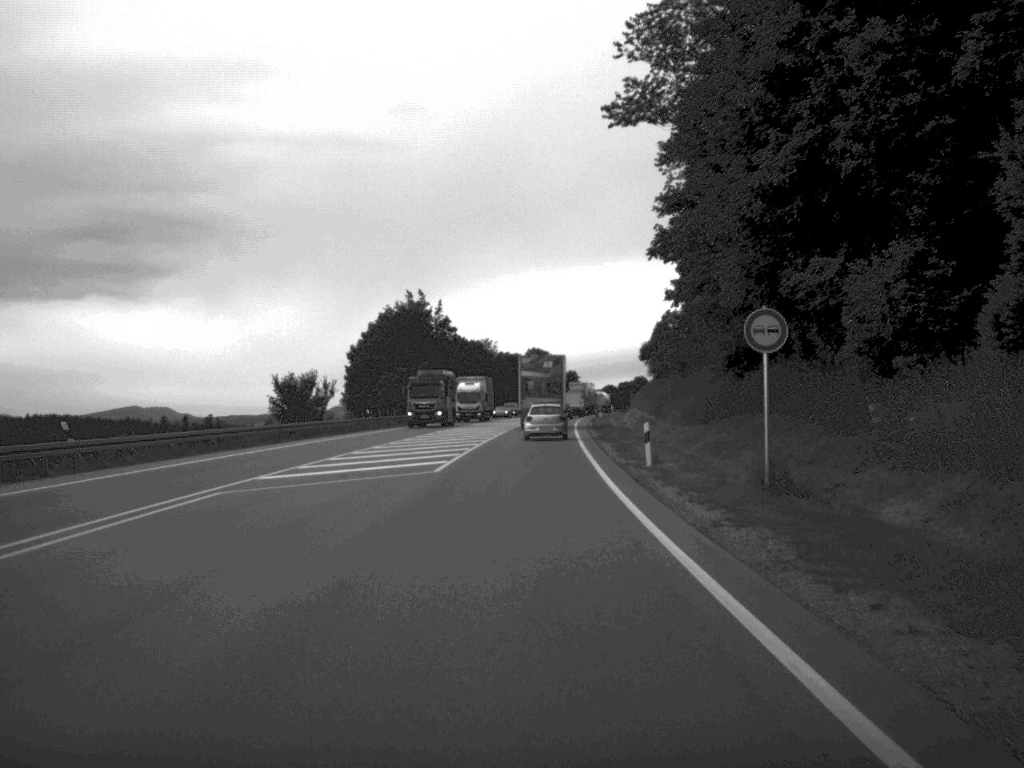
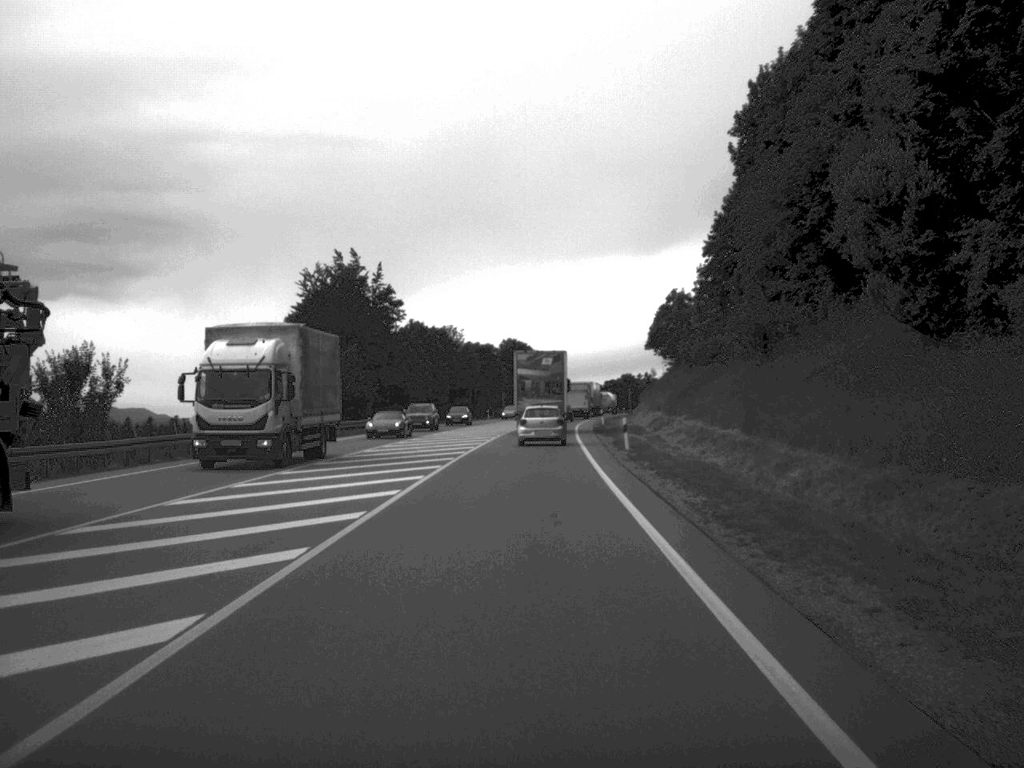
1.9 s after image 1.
(+0.3, +37.4) m; +1°
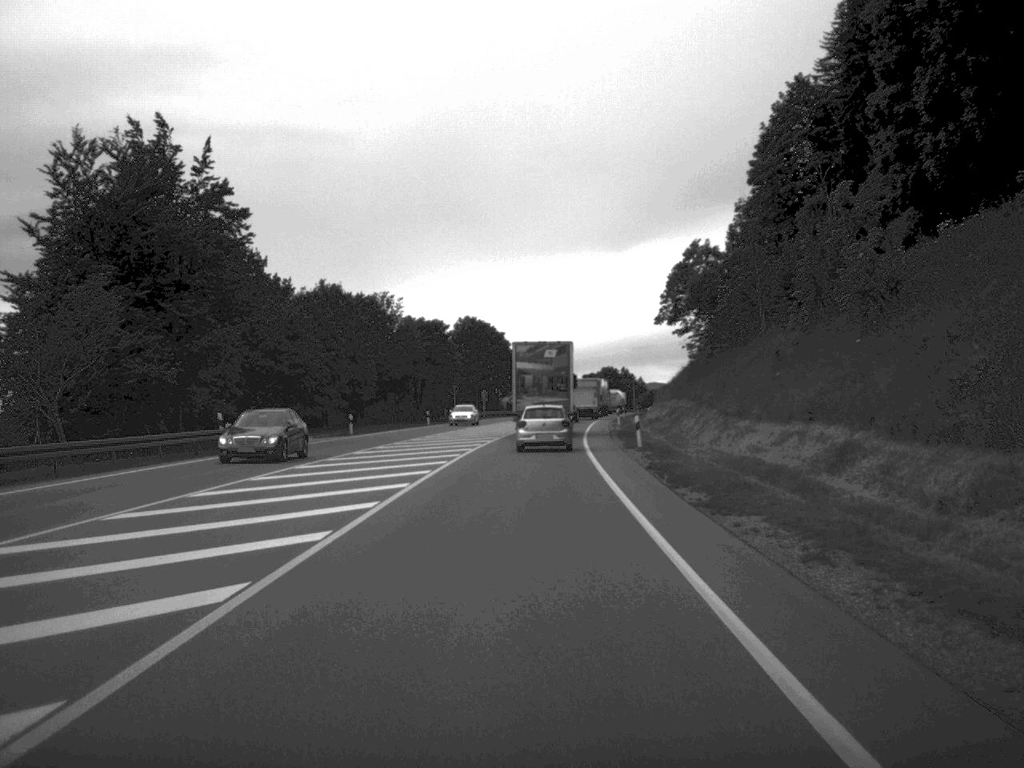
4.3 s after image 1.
(+0.5, +47.6) m; +1°
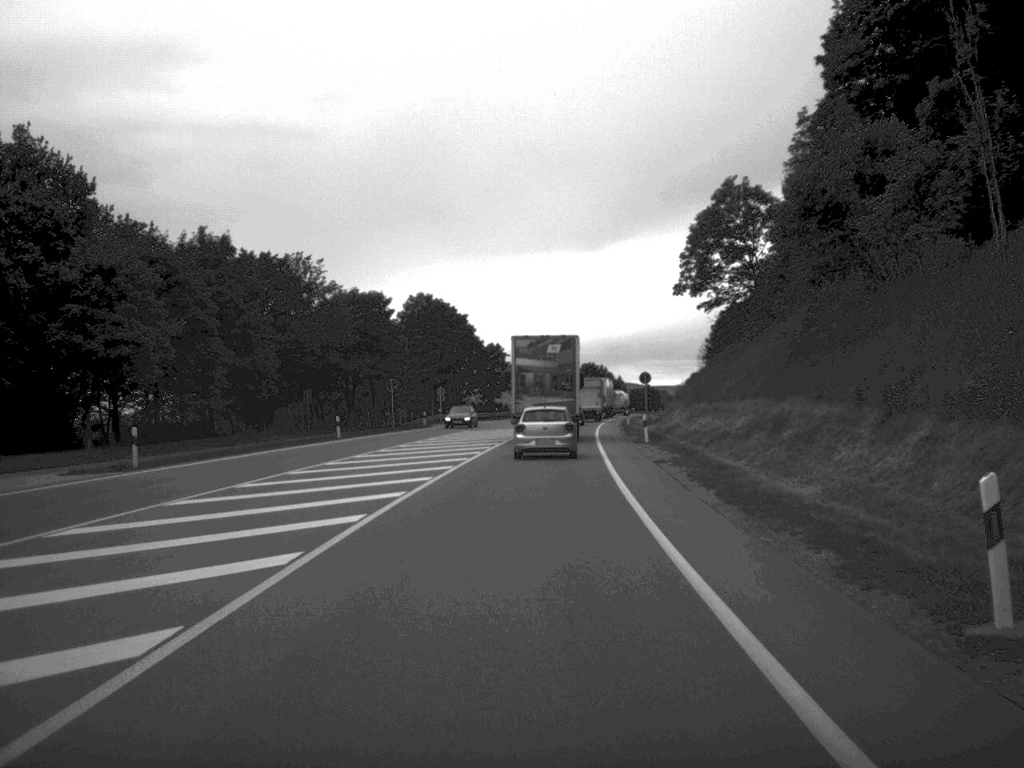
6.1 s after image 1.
(+0.3, +33.4) m; +1°
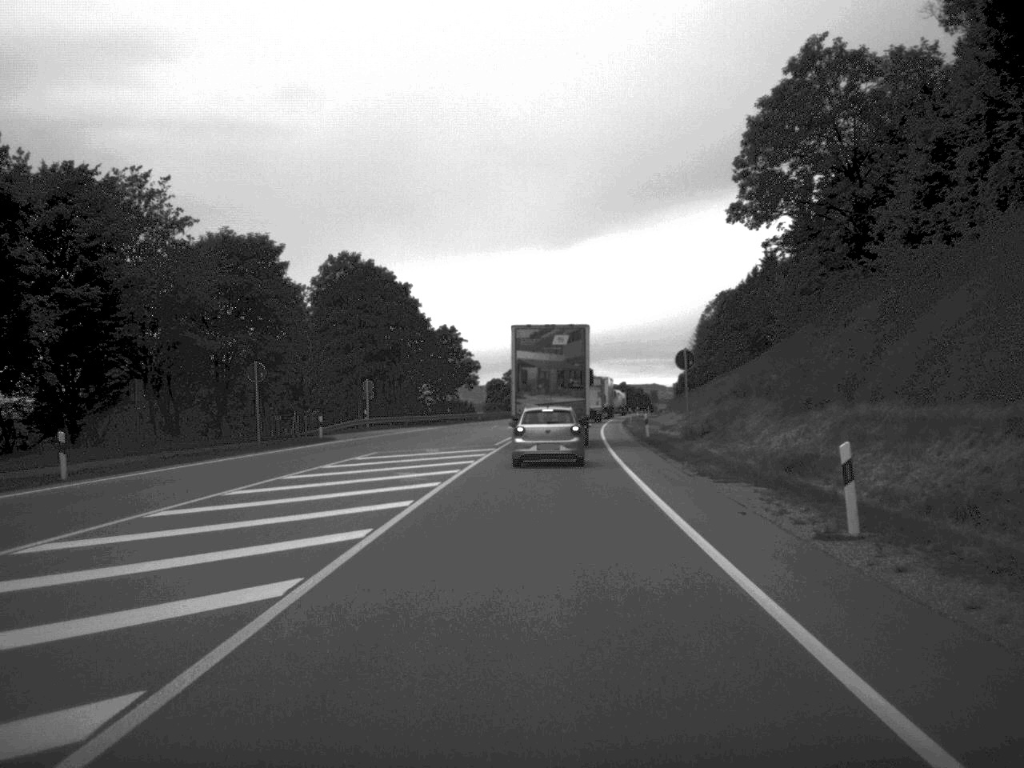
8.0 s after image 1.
(+0.4, +33.3) m; +1°
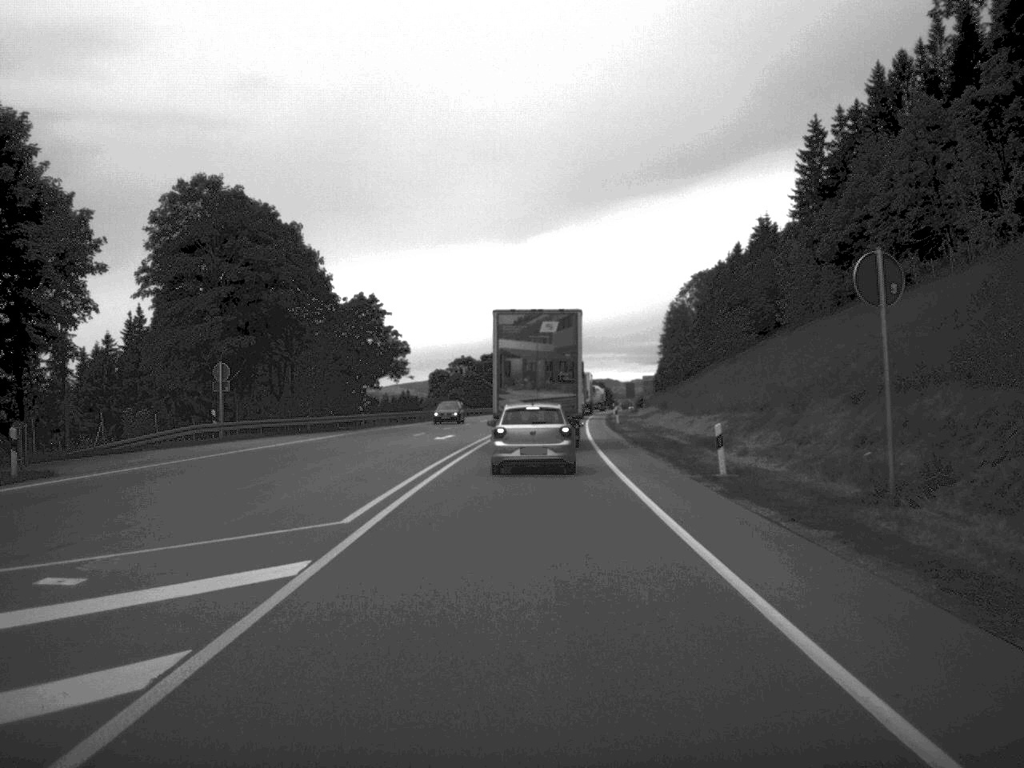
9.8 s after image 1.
(+0.5, +30.3) m; +2°
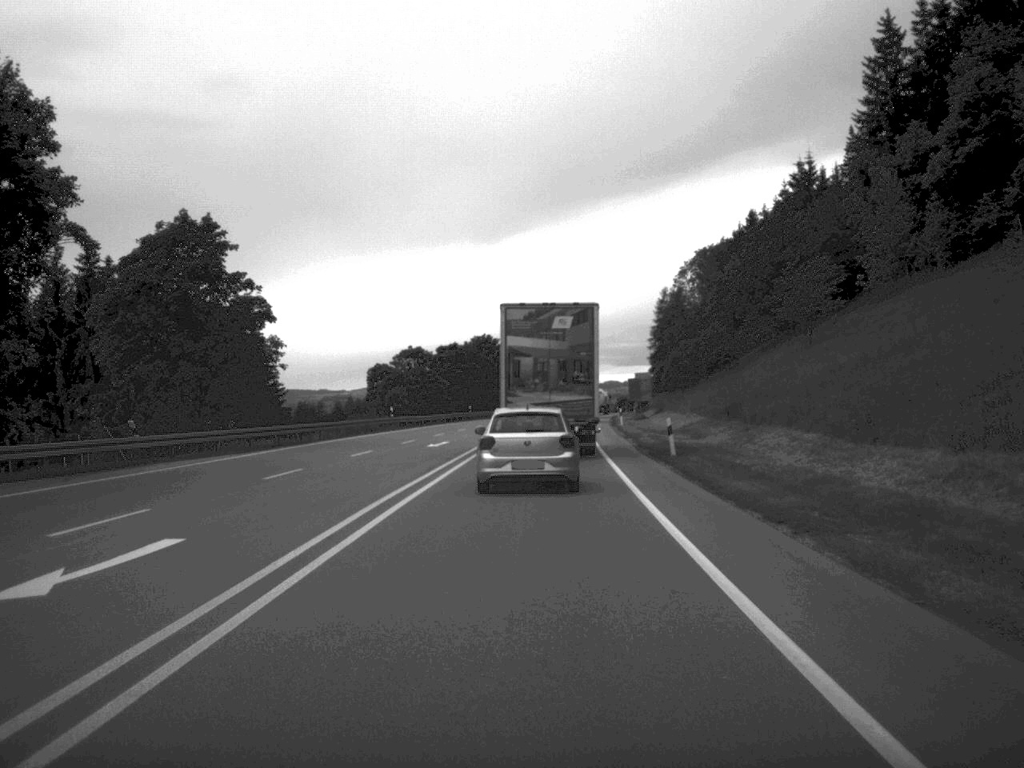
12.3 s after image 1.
(+0.5, +39.2) m; +1°
